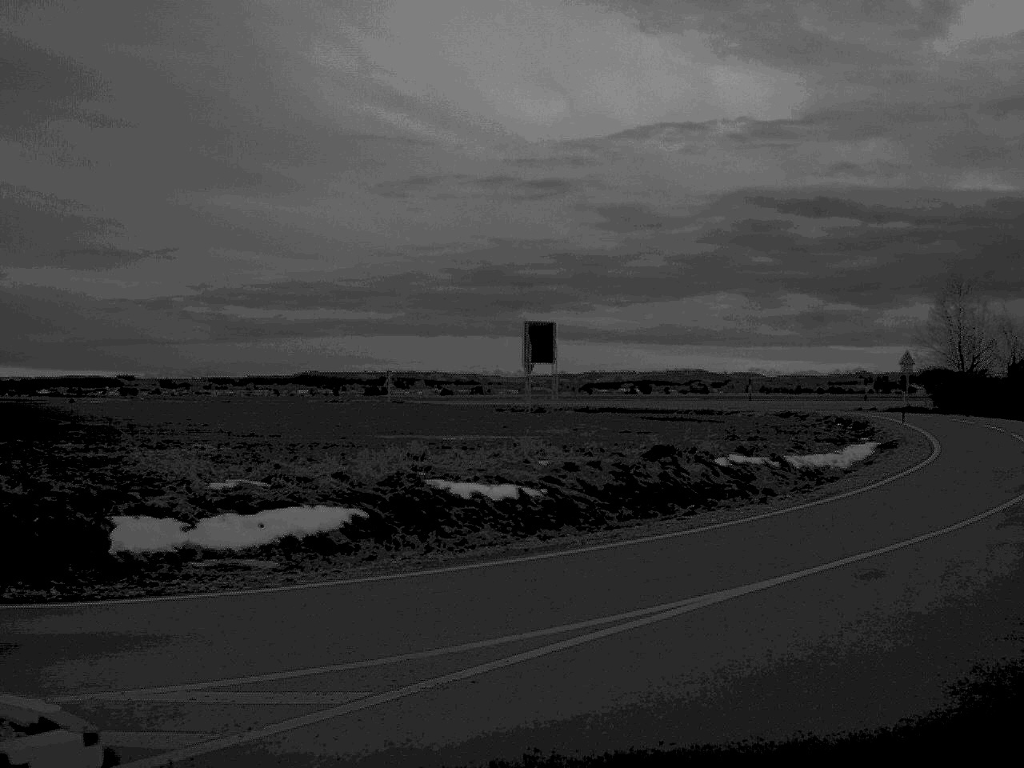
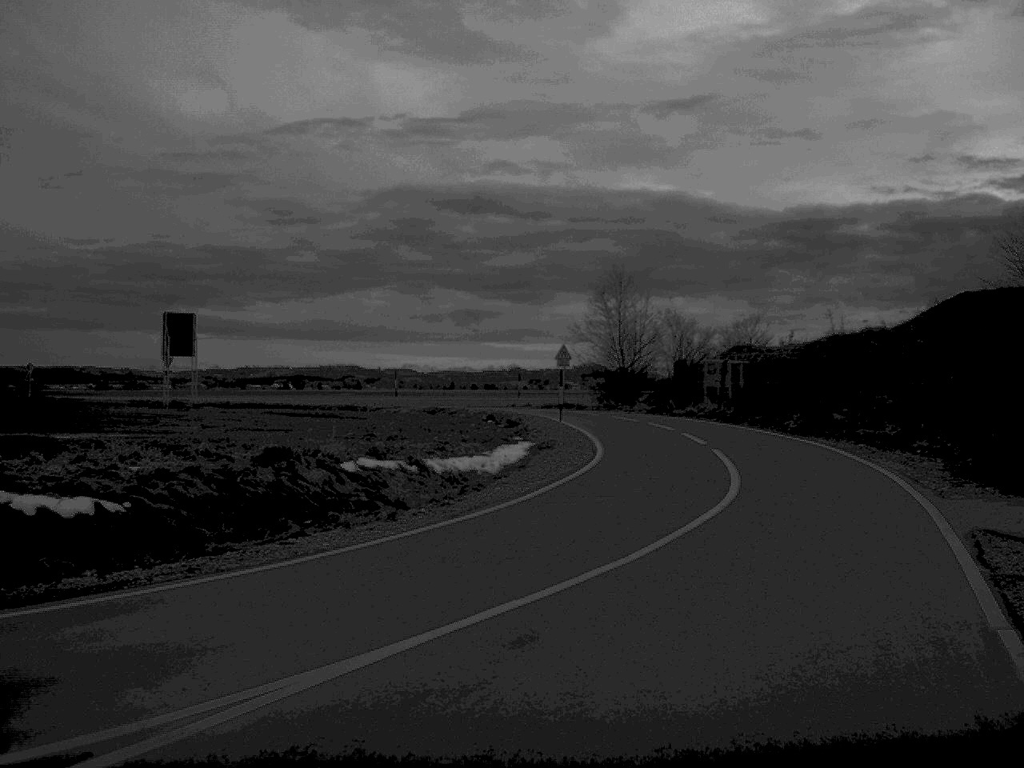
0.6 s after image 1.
(+0.5, +3.3) m; +15°
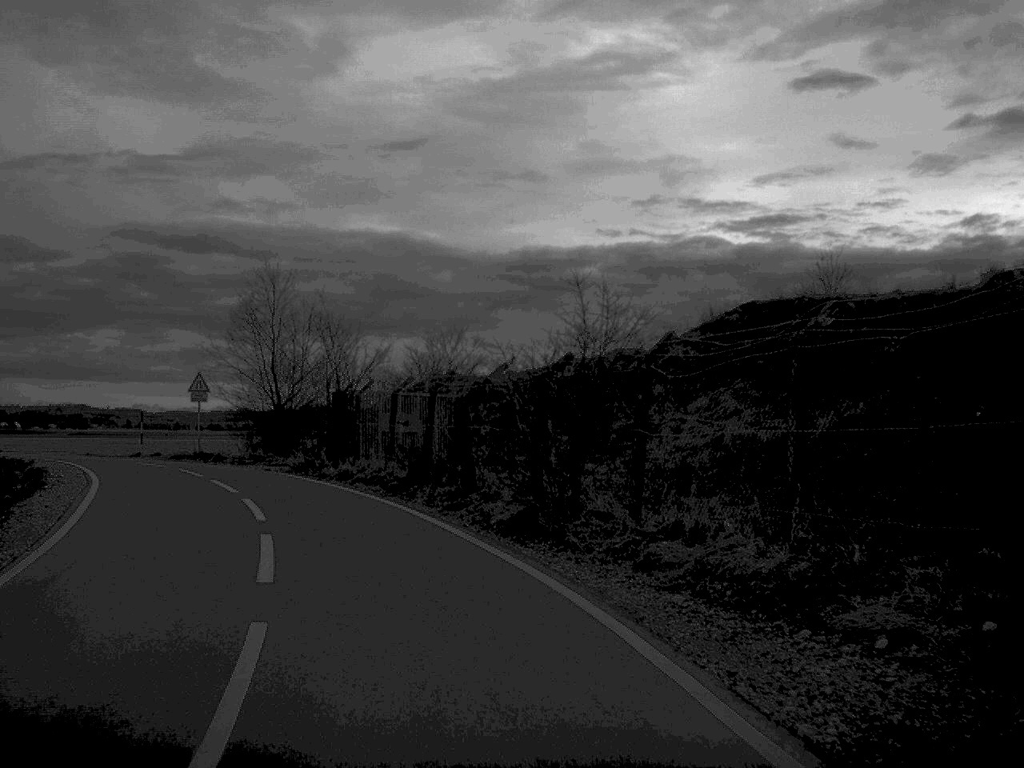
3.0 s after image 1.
(+3.3, +16.7) m; +12°
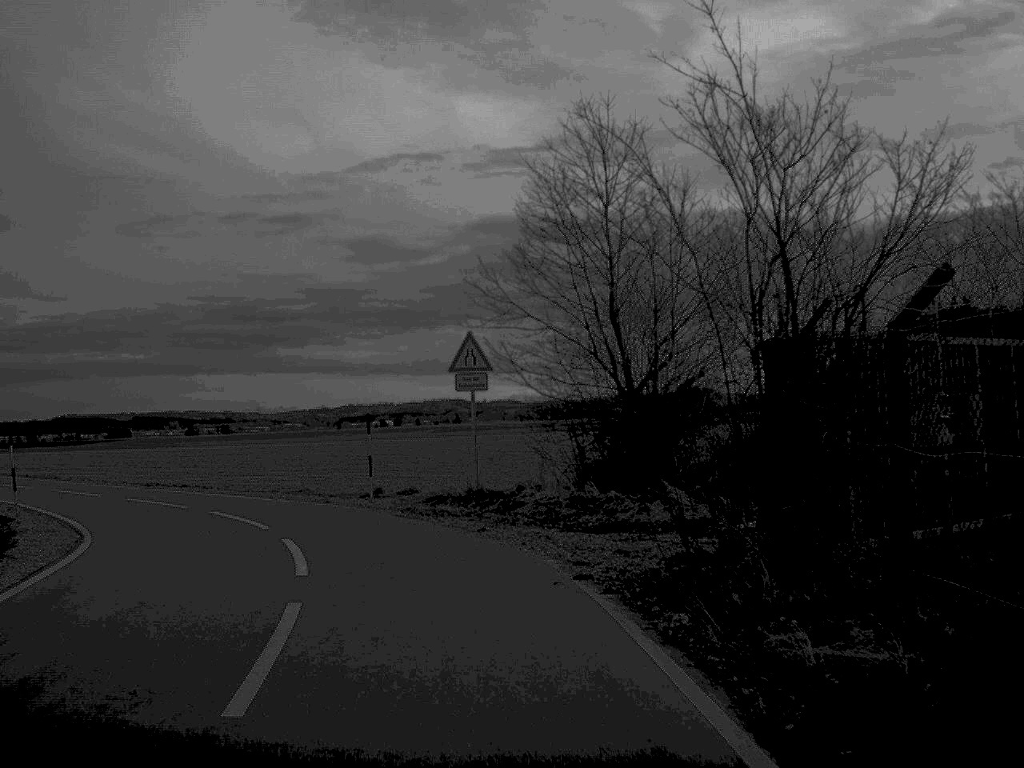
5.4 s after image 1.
(-3.4, +22.2) m; -17°
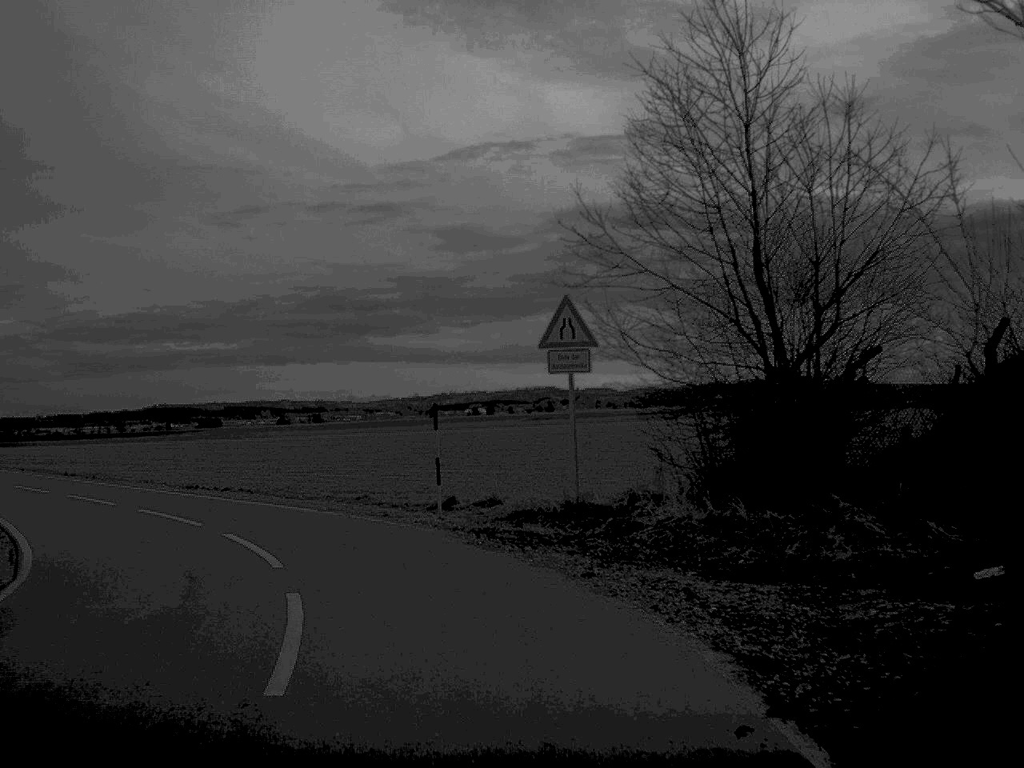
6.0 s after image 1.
(-0.2, +5.6) m; -4°
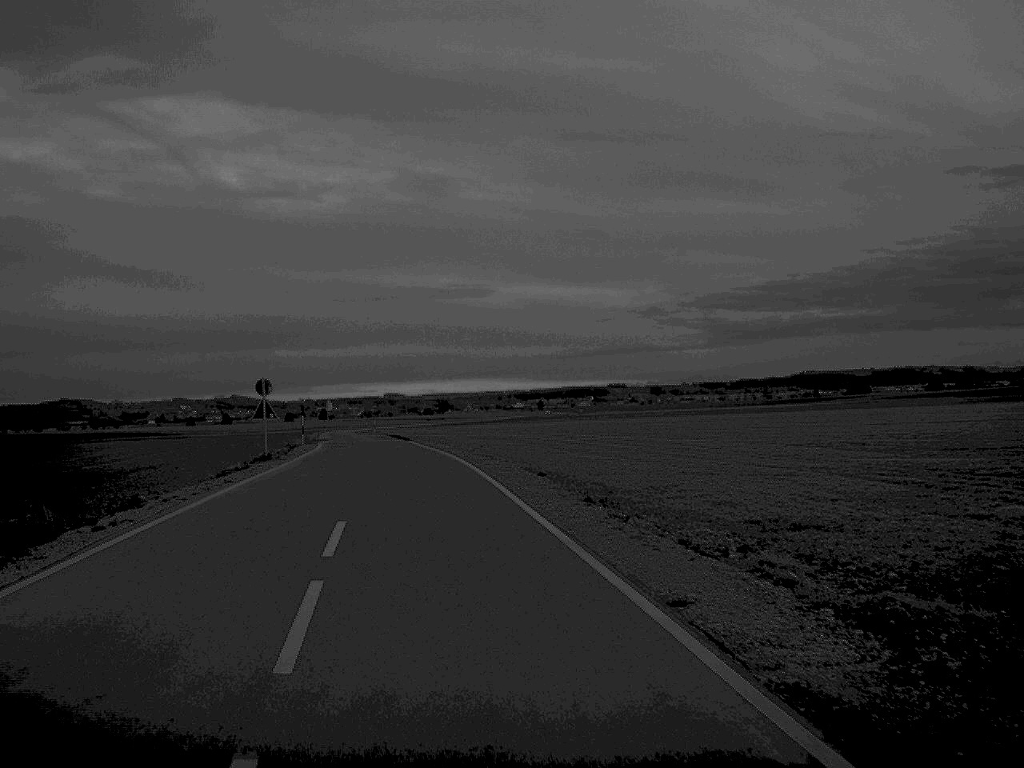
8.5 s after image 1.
(-5.6, +22.8) m; -29°
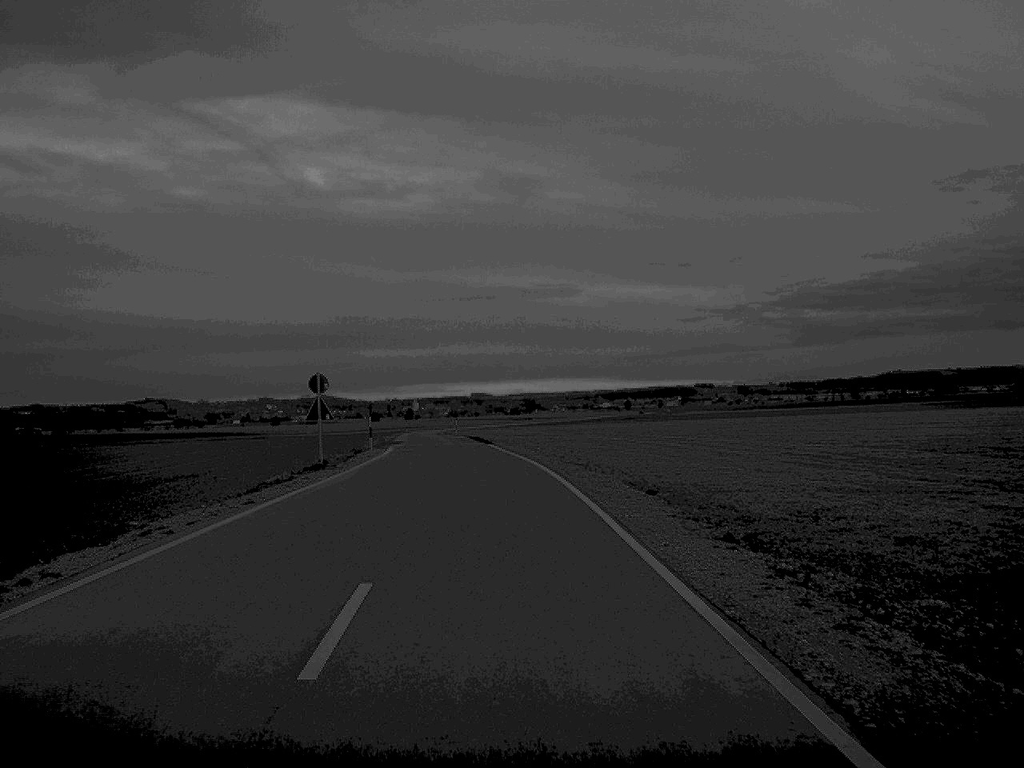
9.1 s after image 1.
(-0.2, +6.1) m; -4°
